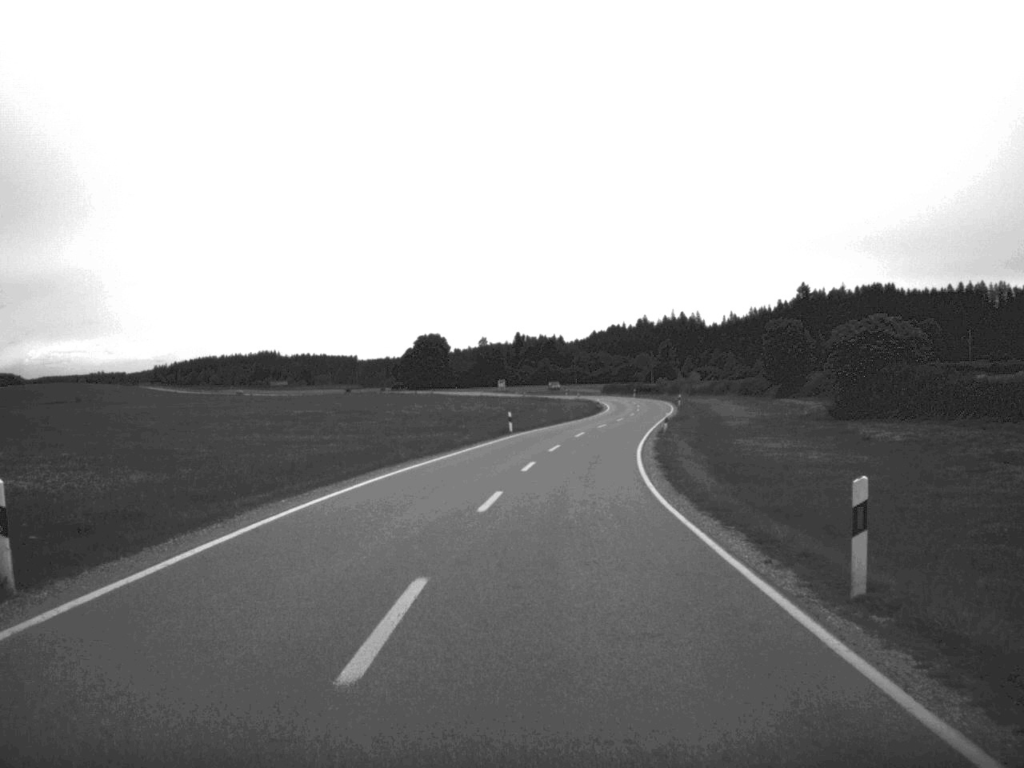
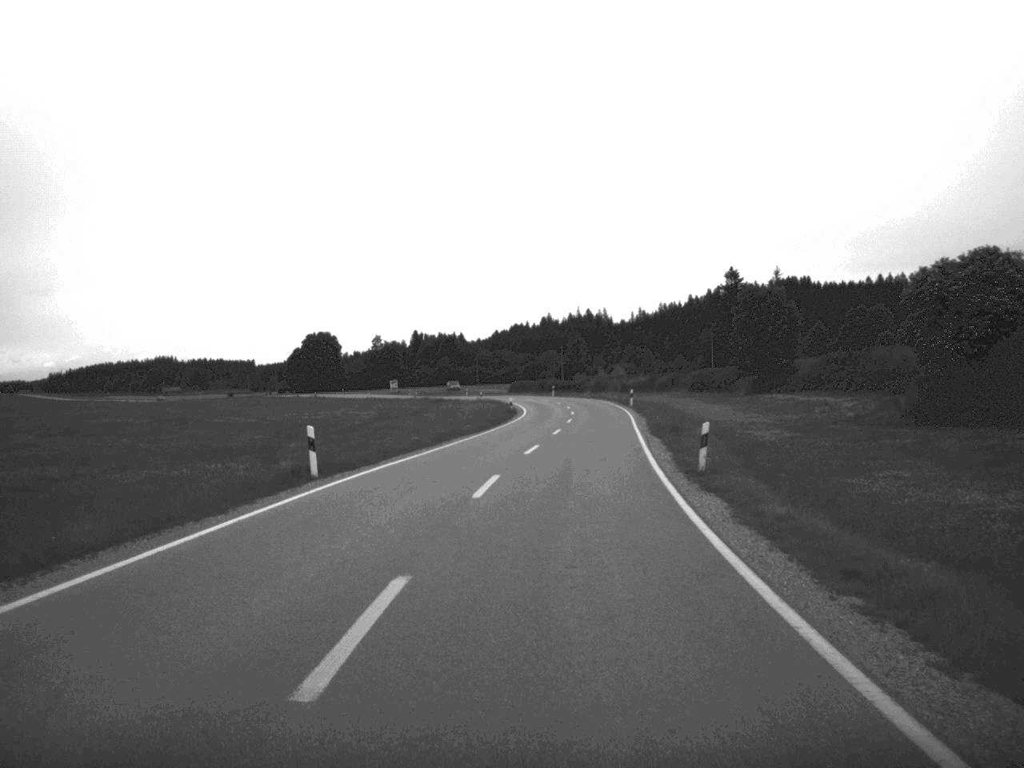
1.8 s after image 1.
(+1.3, +35.2) m; +4°
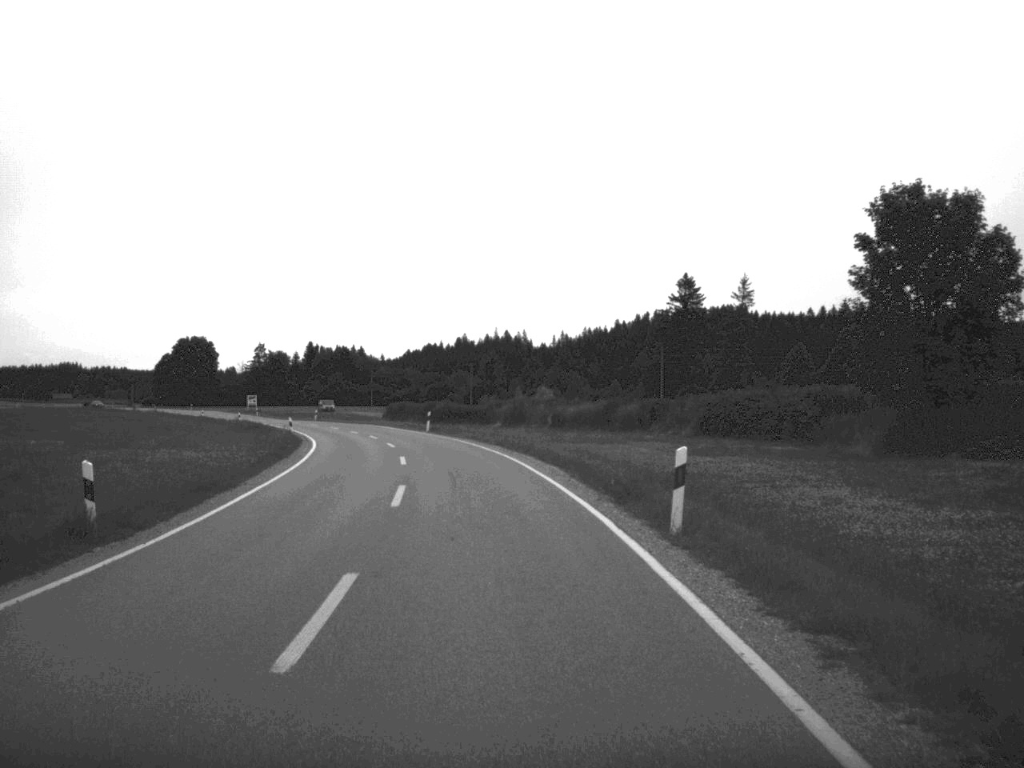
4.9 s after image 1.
(+3.2, +57.9) m; +4°
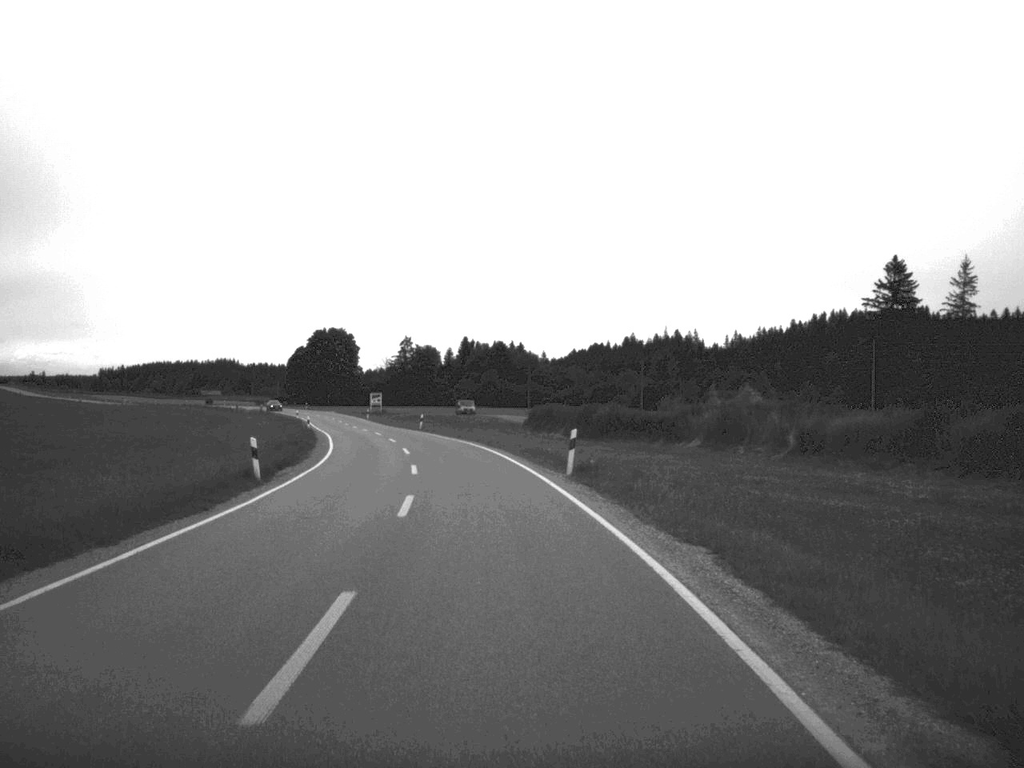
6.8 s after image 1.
(-2.2, +36.3) m; -8°
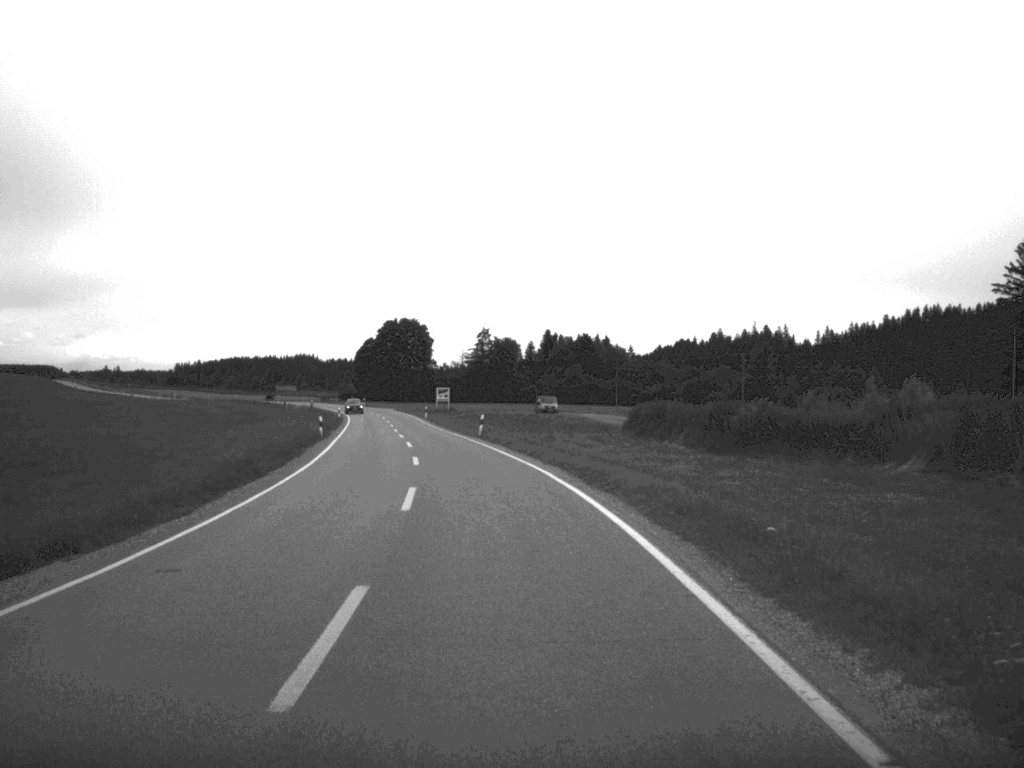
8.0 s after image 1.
(-0.8, +23.0) m; -4°
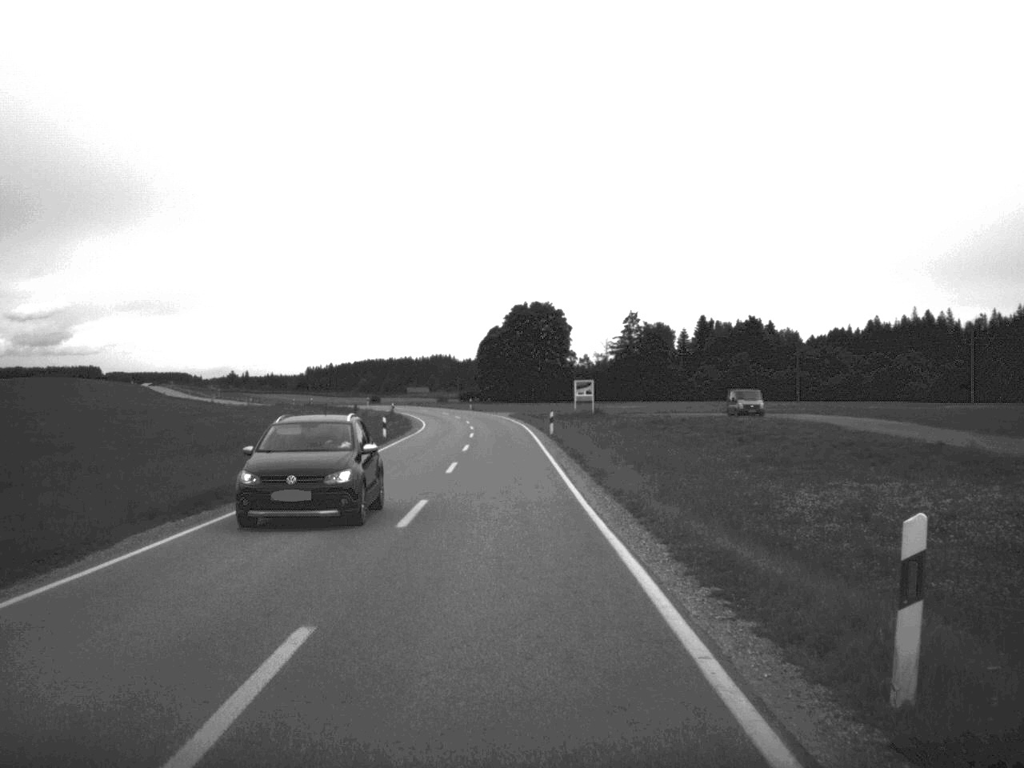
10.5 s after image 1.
(-3.1, +48.6) m; -6°
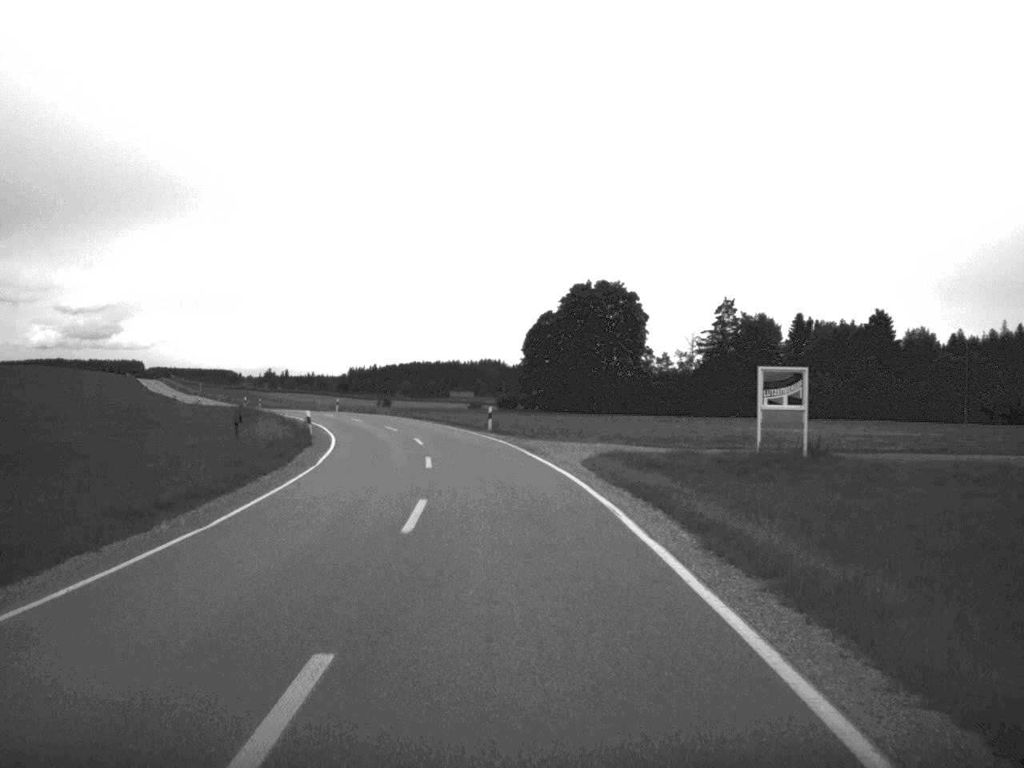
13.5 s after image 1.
(-1.4, +60.0) m; -2°
